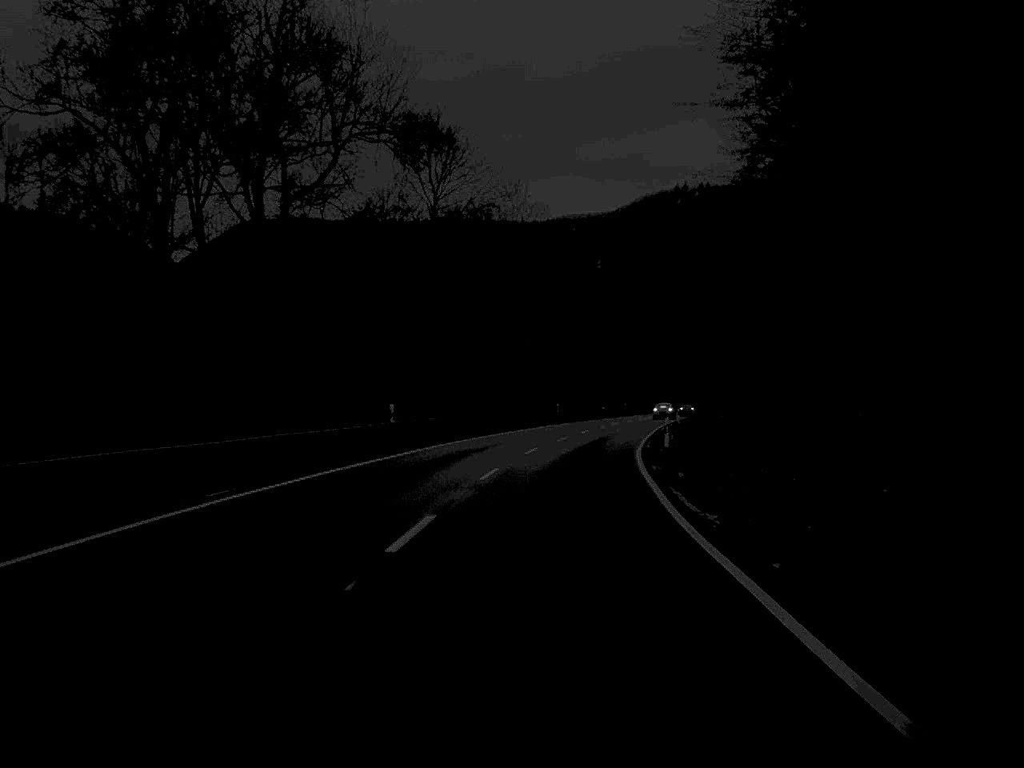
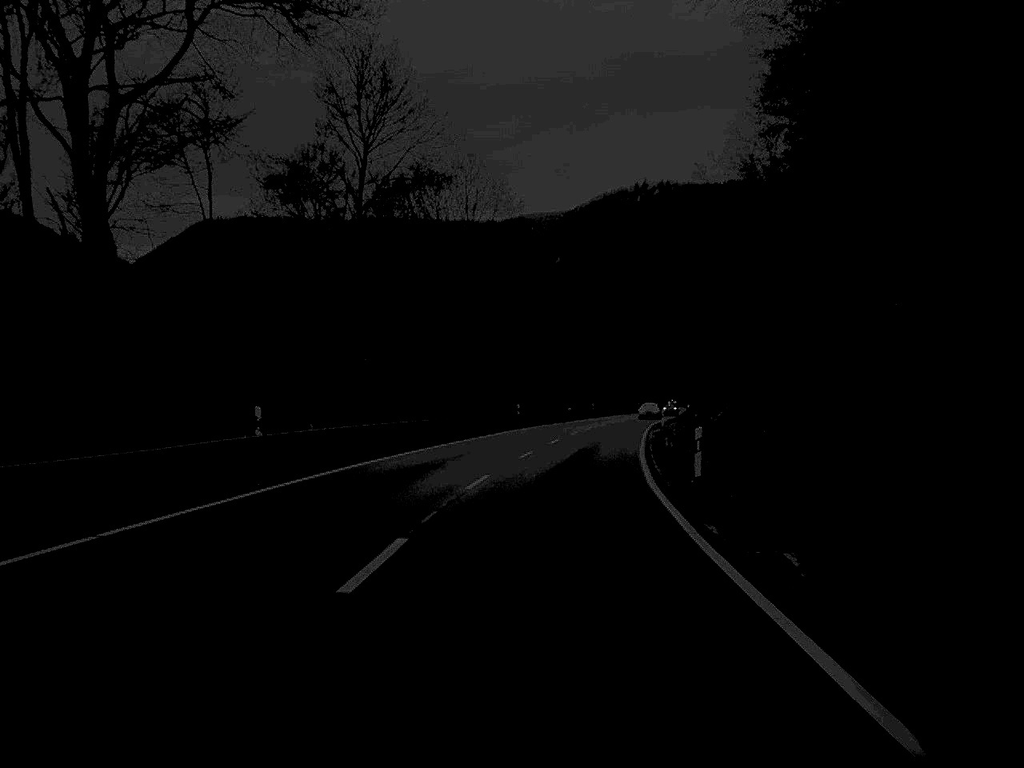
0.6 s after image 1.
(+0.2, +14.7) m; +2°
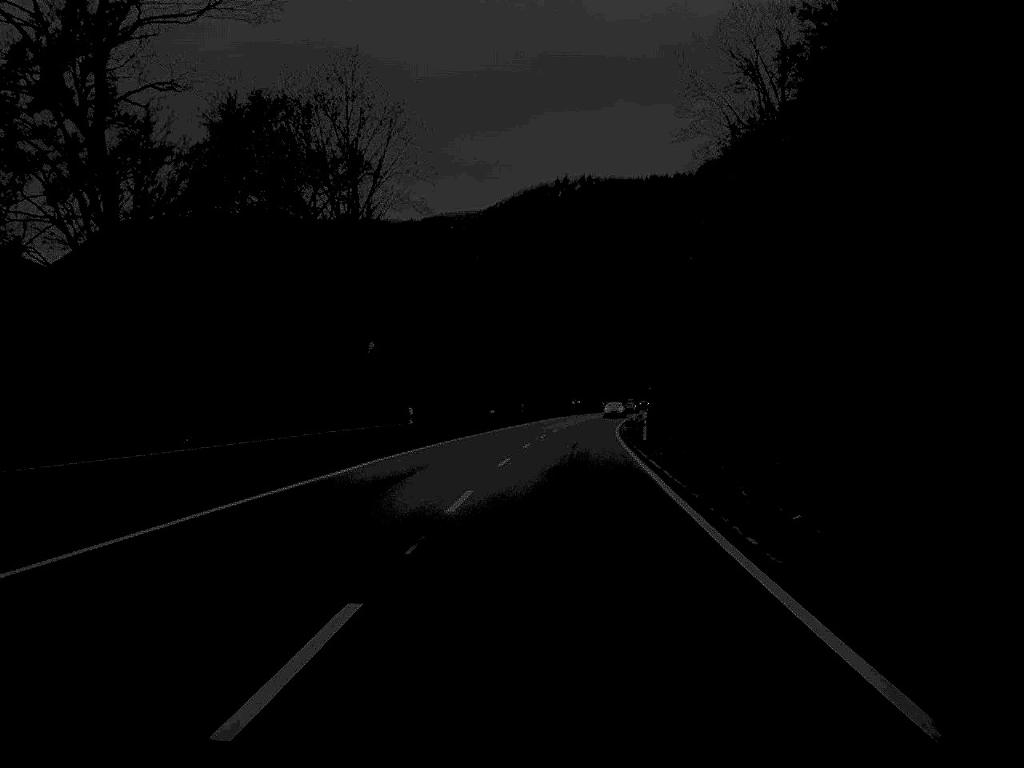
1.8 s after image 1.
(+0.8, +28.3) m; +4°
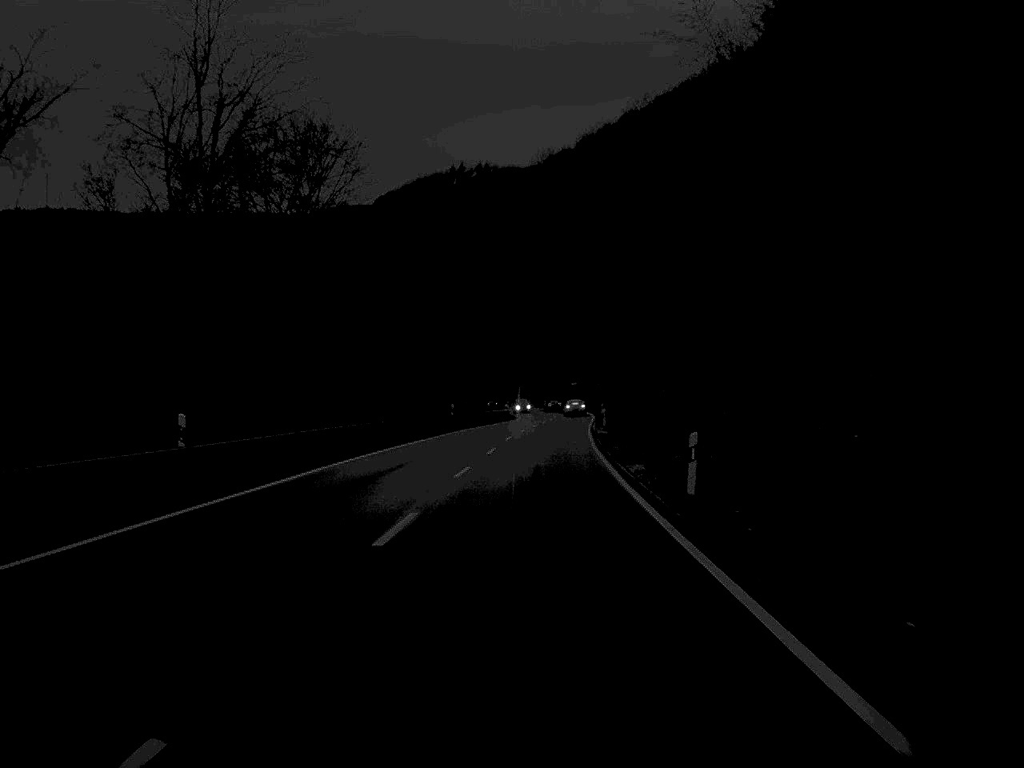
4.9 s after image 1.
(+3.7, +75.4) m; +5°
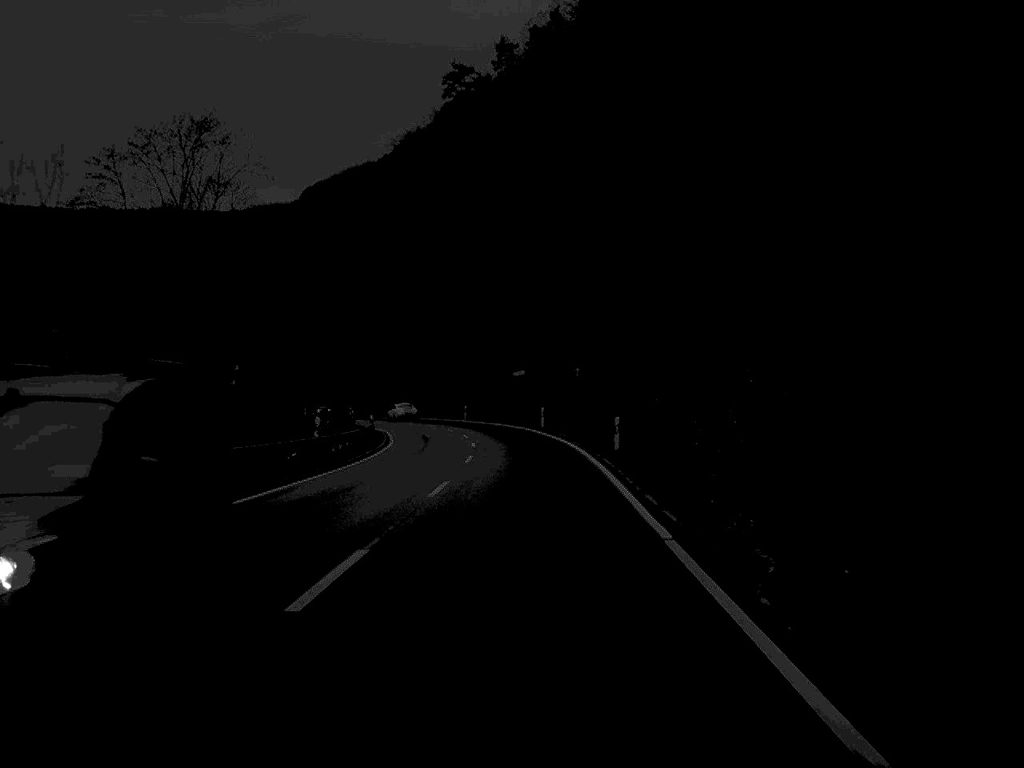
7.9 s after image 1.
(+2.4, +76.0) m; +3°
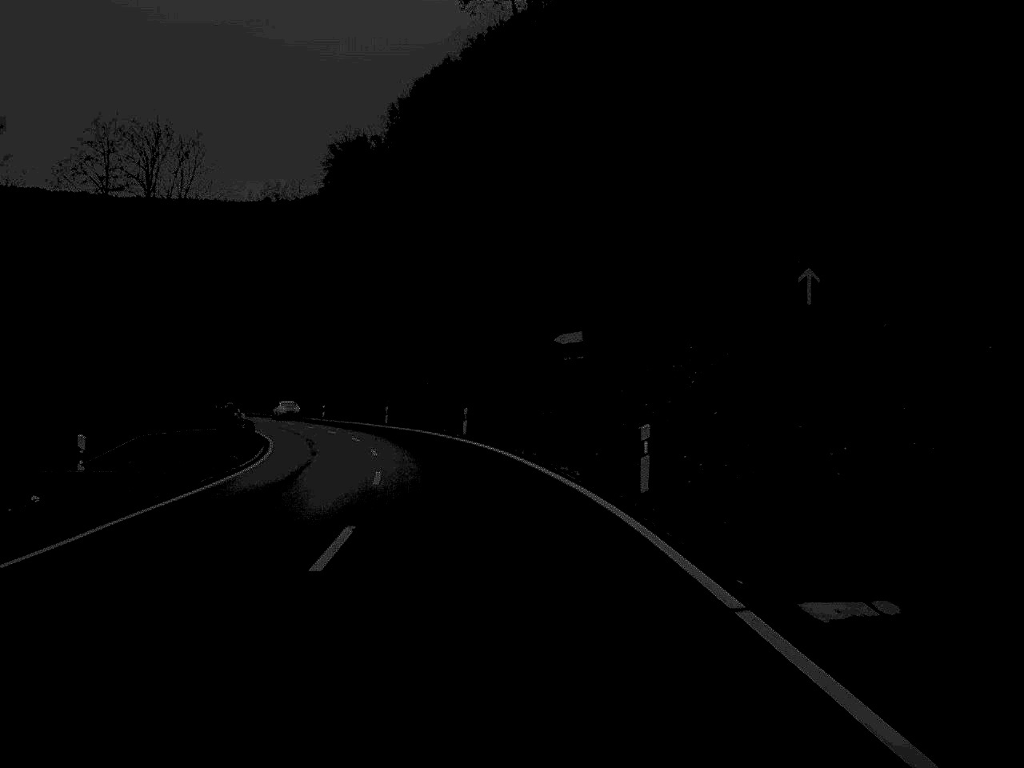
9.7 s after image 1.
(-0.2, +45.4) m; -2°
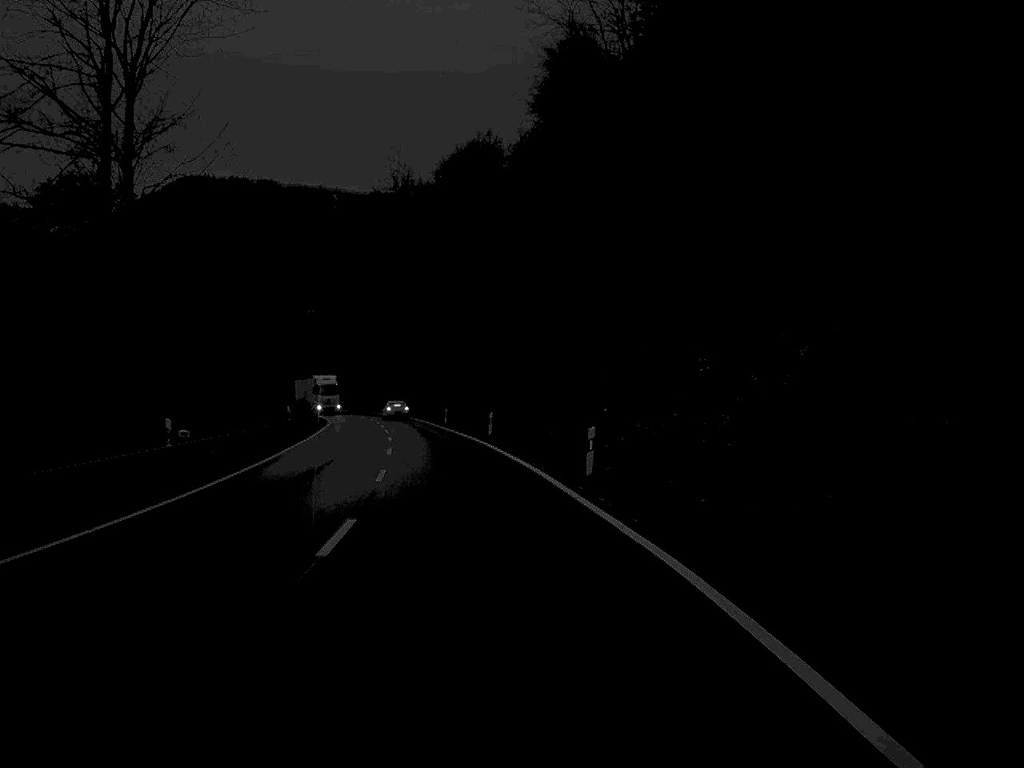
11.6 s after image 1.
(-4.3, +46.8) m; -11°
